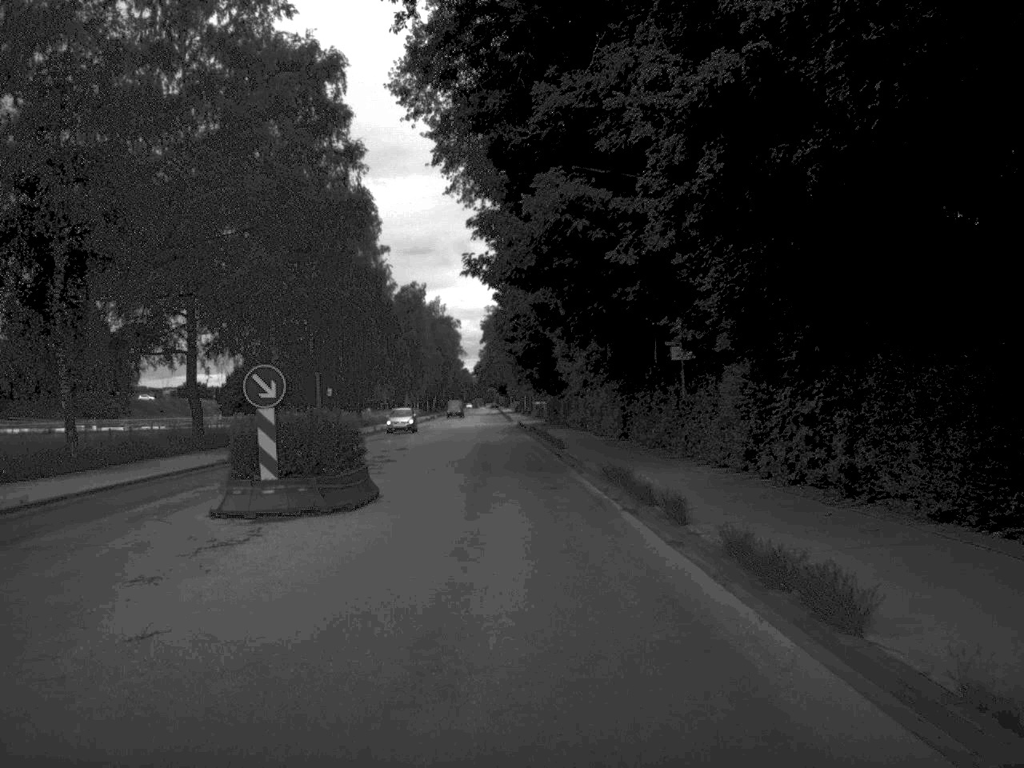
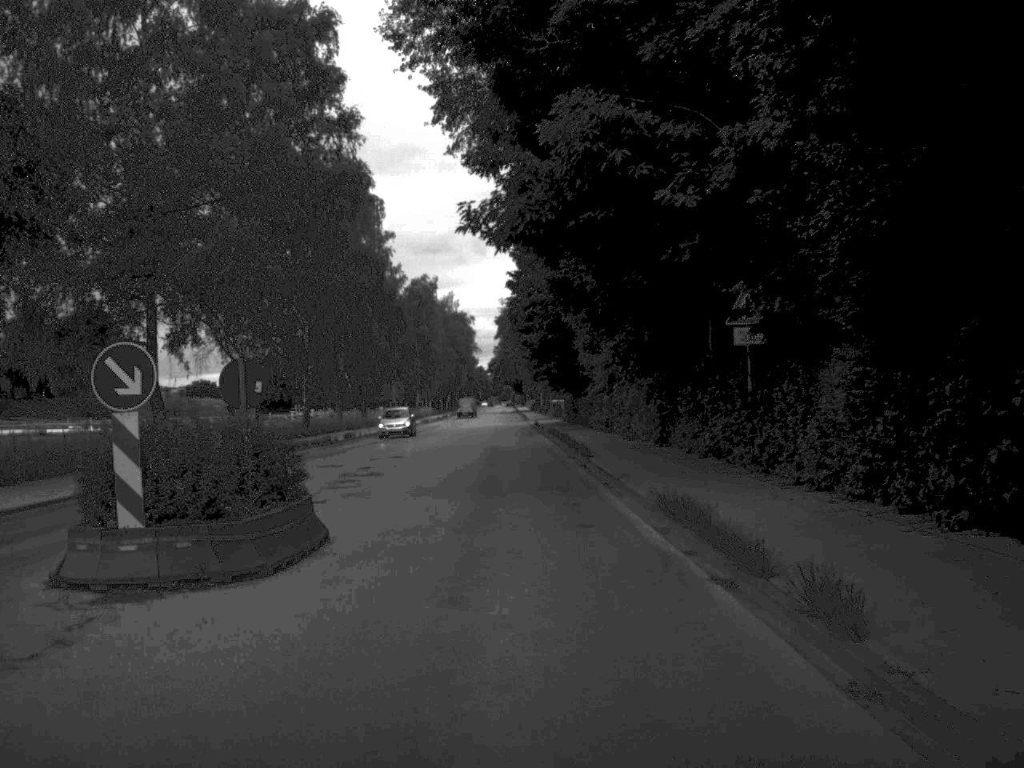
(0.0, +7.0) m; -1°
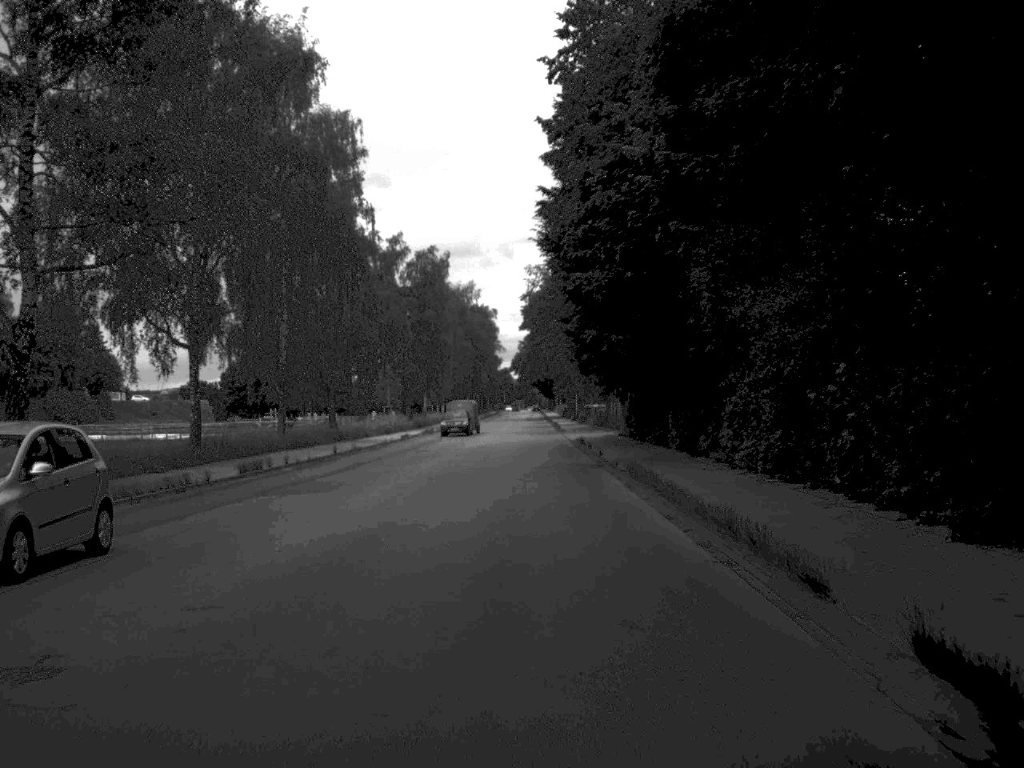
(-0.6, +29.2) m; -1°
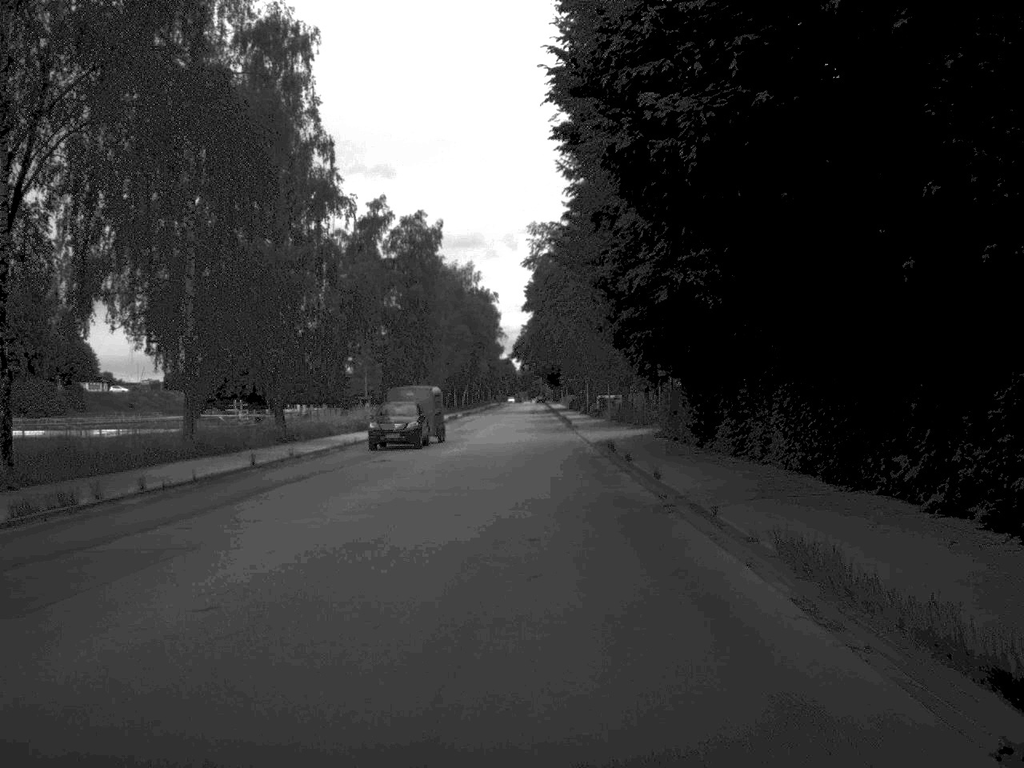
(0.0, +15.9) m; 0°
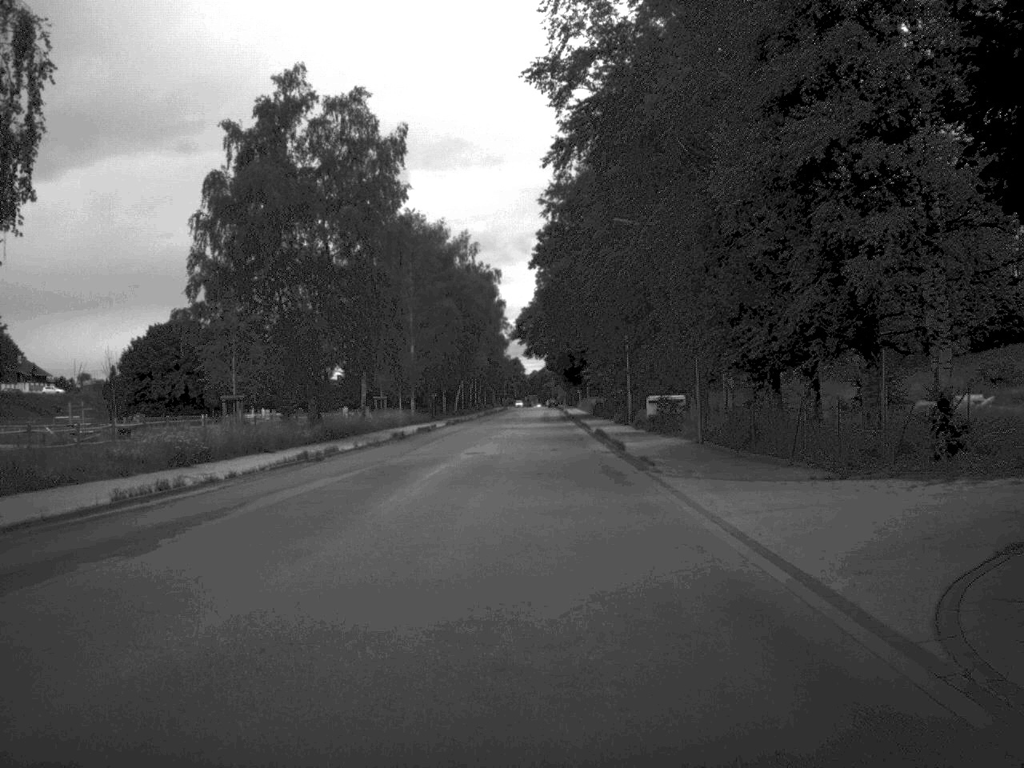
(0.0, +39.2) m; -1°
